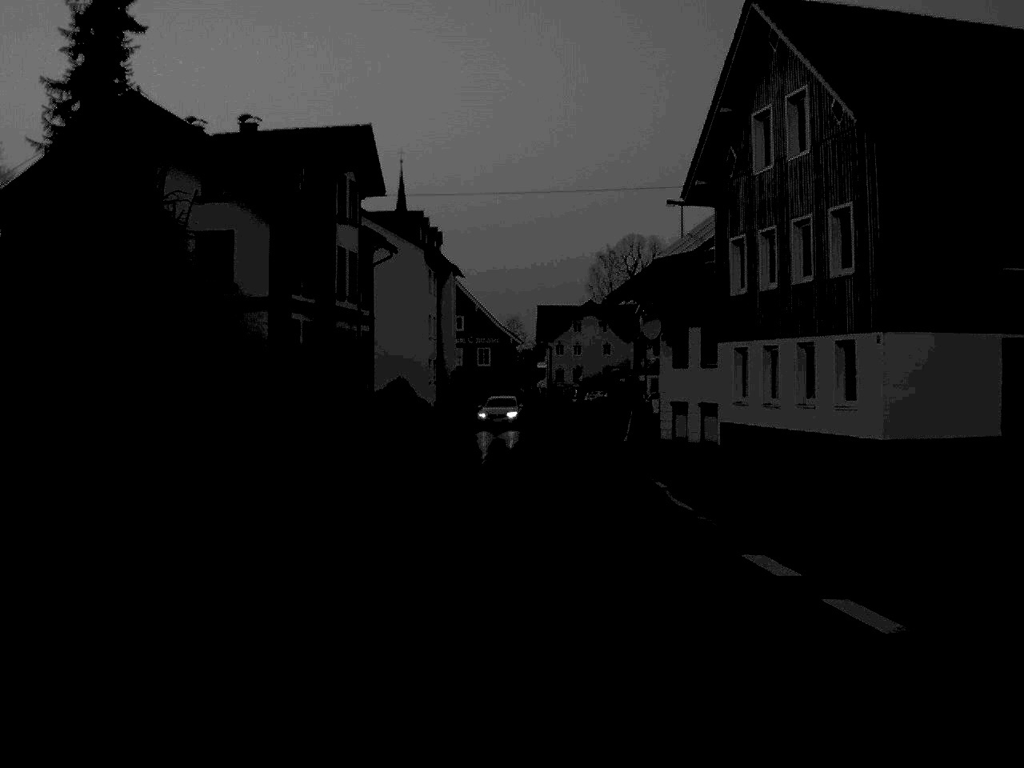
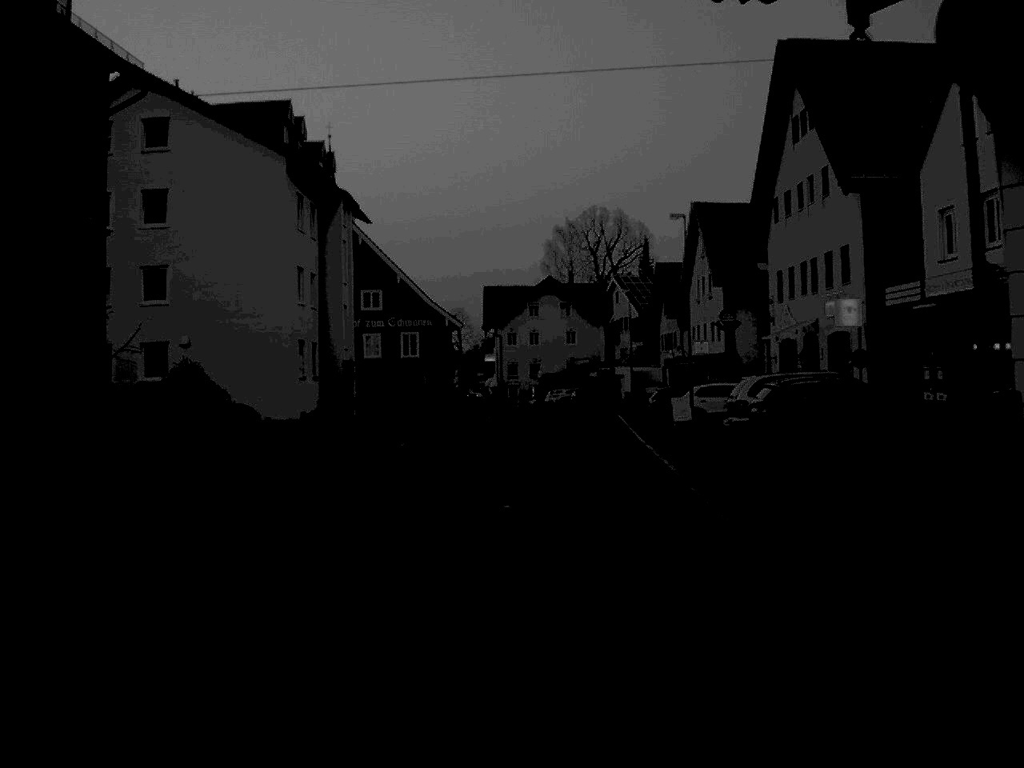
(+0.5, +29.9) m; +2°
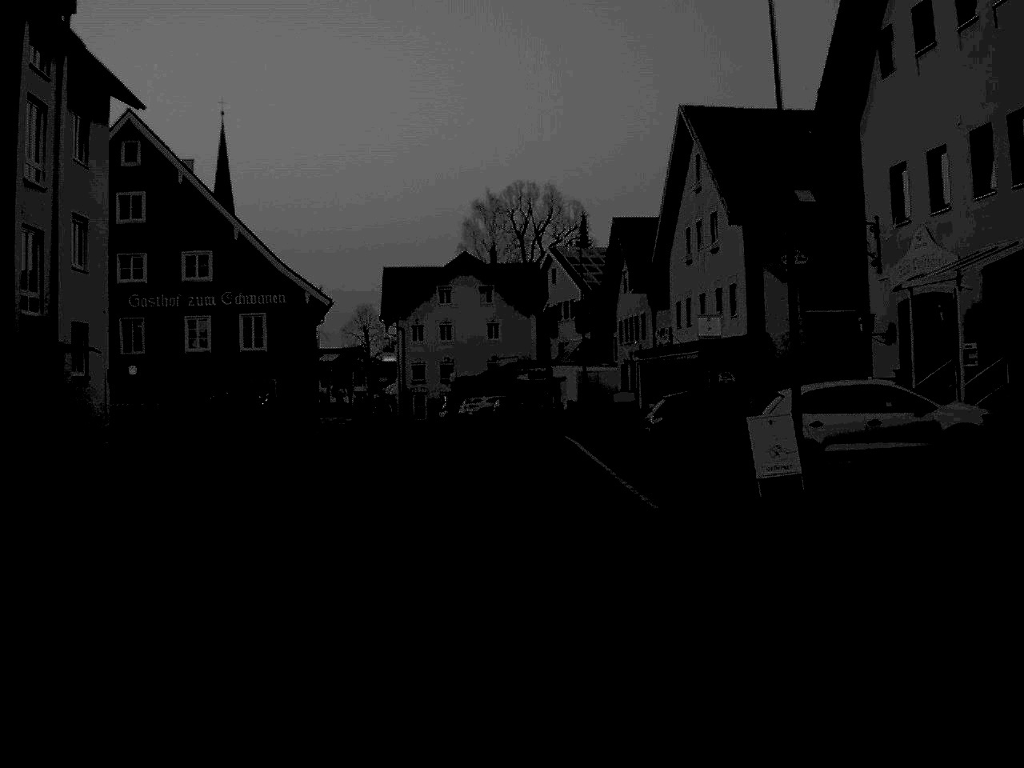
(+0.9, +27.2) m; +3°
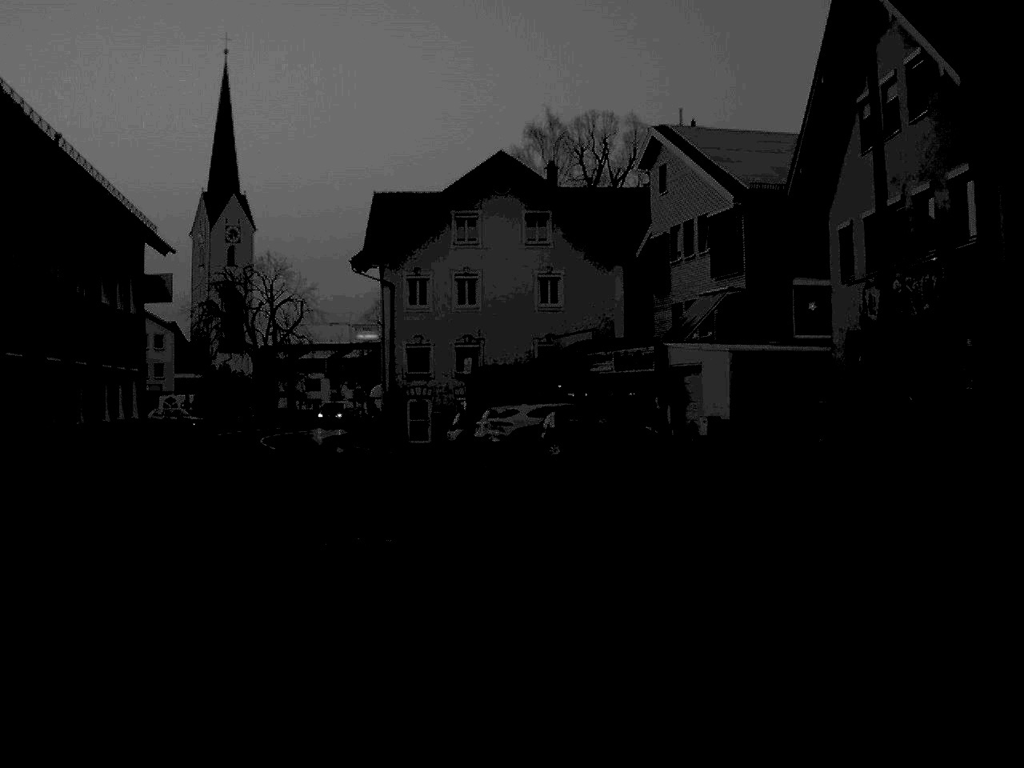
(-0.5, +40.4) m; -3°
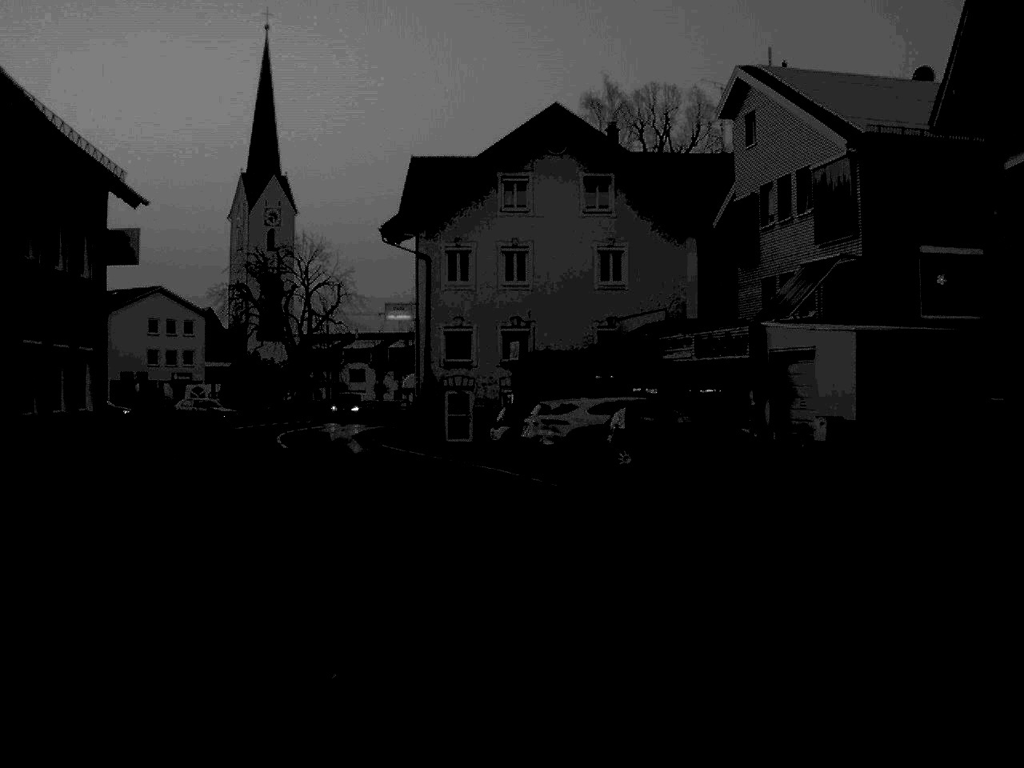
(-0.1, +7.7) m; -2°
